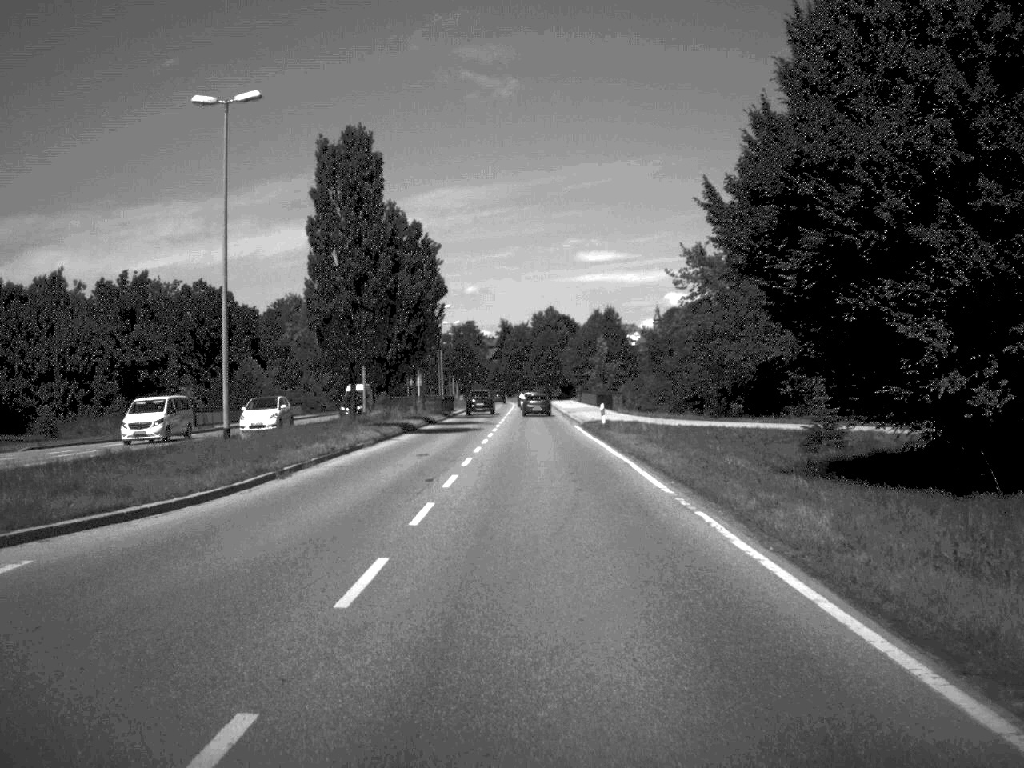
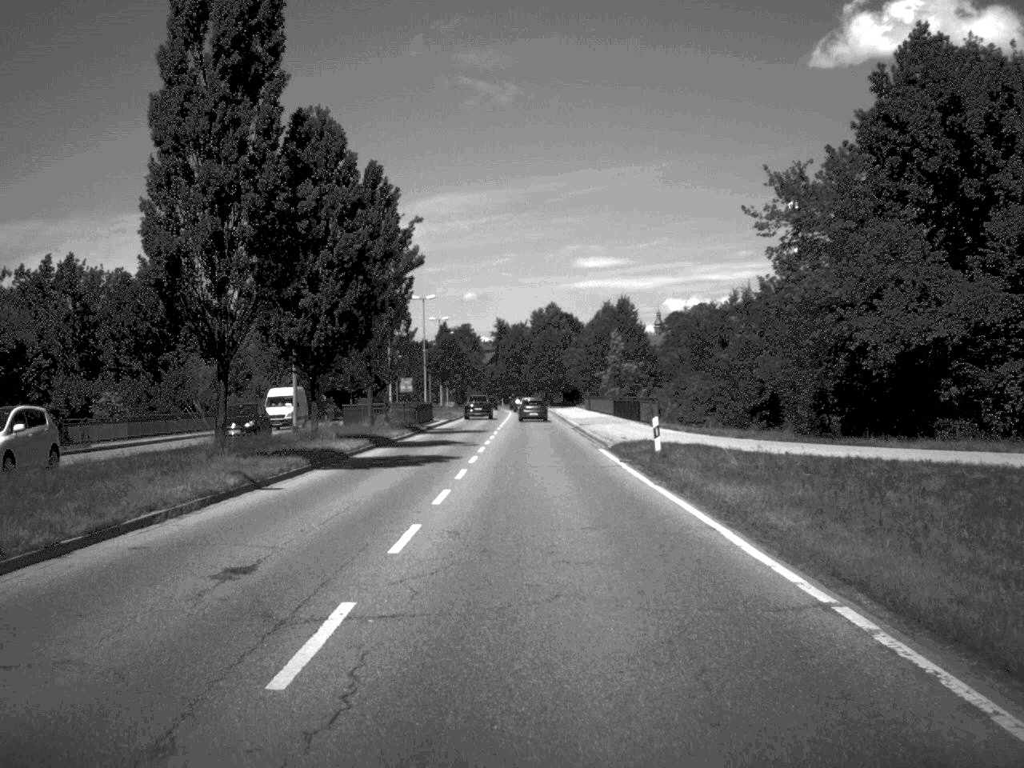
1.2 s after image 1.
(0.0, +20.3) m; 0°
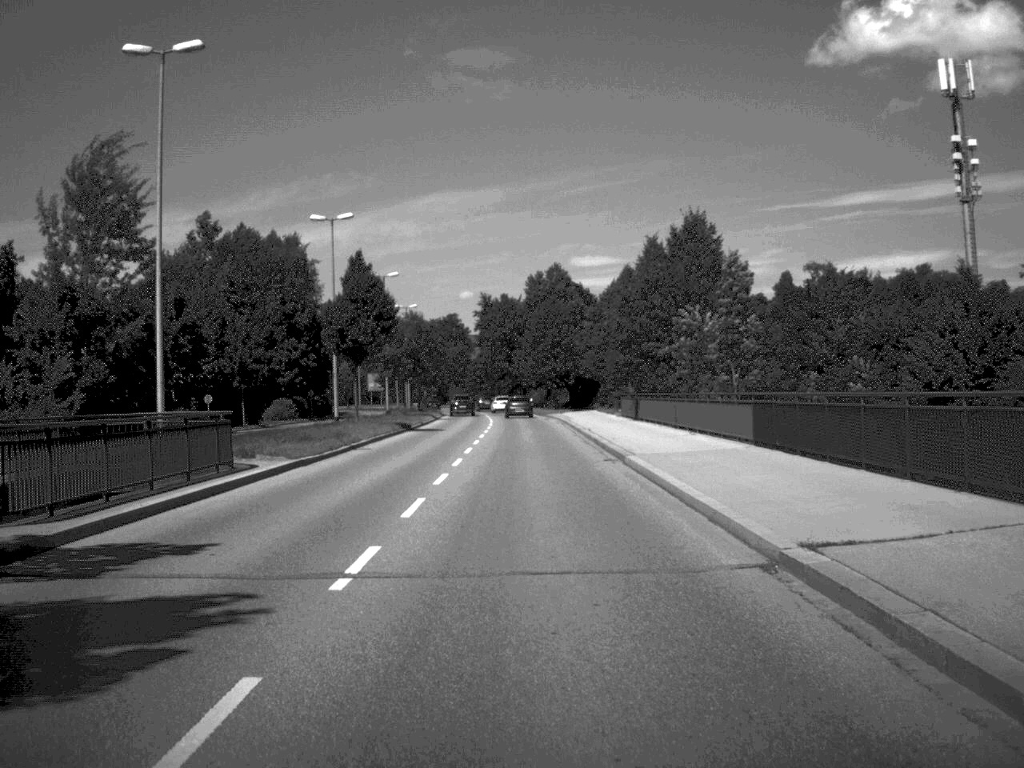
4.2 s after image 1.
(+0.1, +49.9) m; 0°
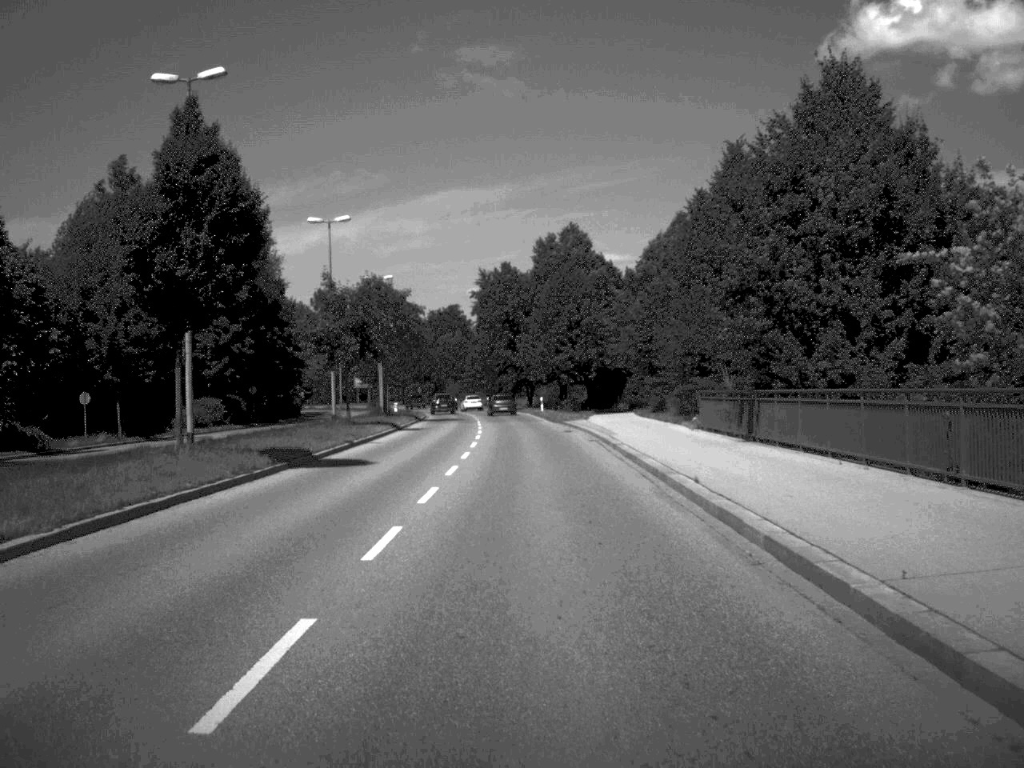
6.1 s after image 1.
(-0.1, +27.9) m; 0°
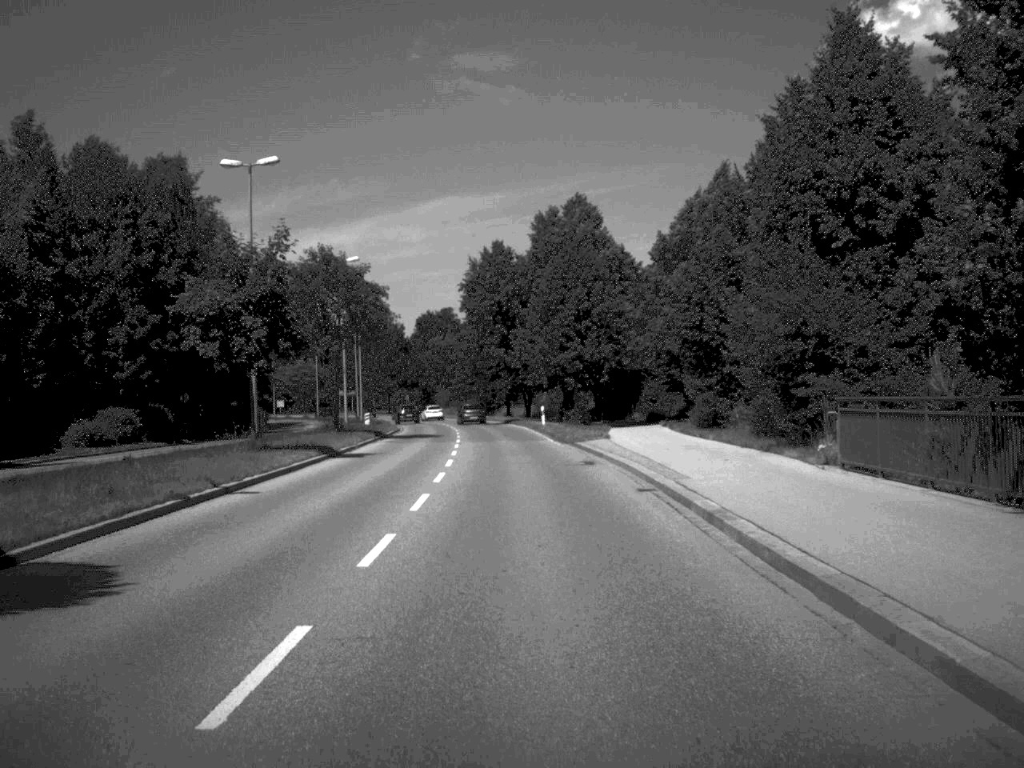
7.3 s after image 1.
(0.0, +17.6) m; 0°
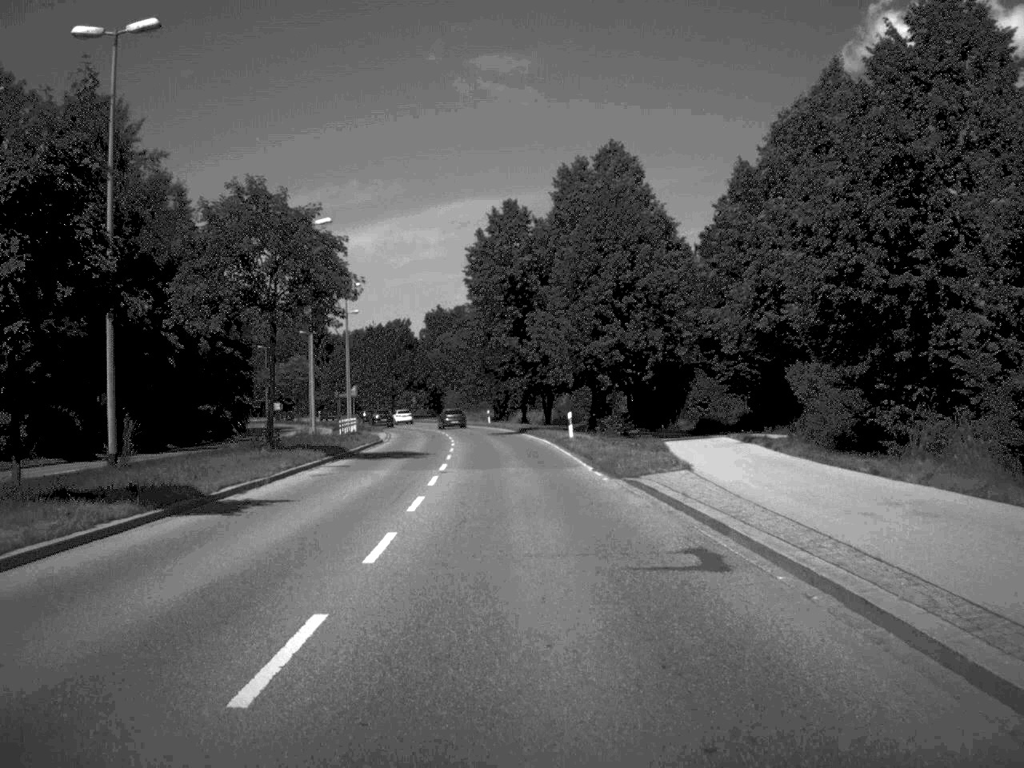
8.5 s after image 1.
(-0.1, +17.3) m; -1°
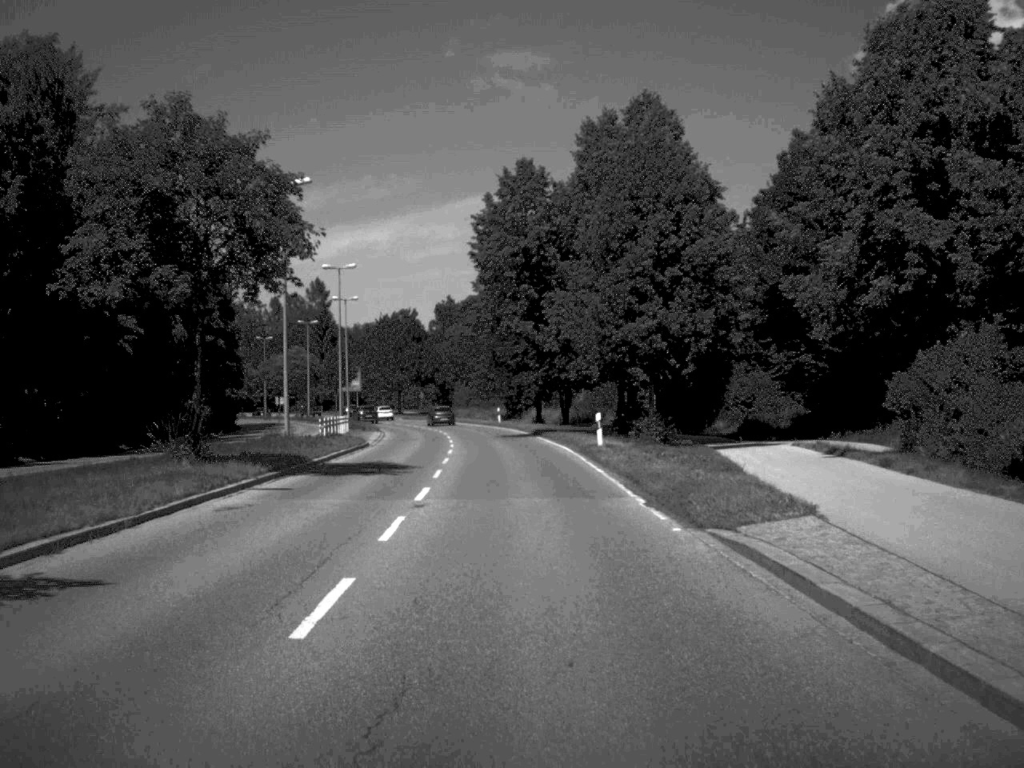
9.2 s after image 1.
(-0.1, +9.9) m; -1°
